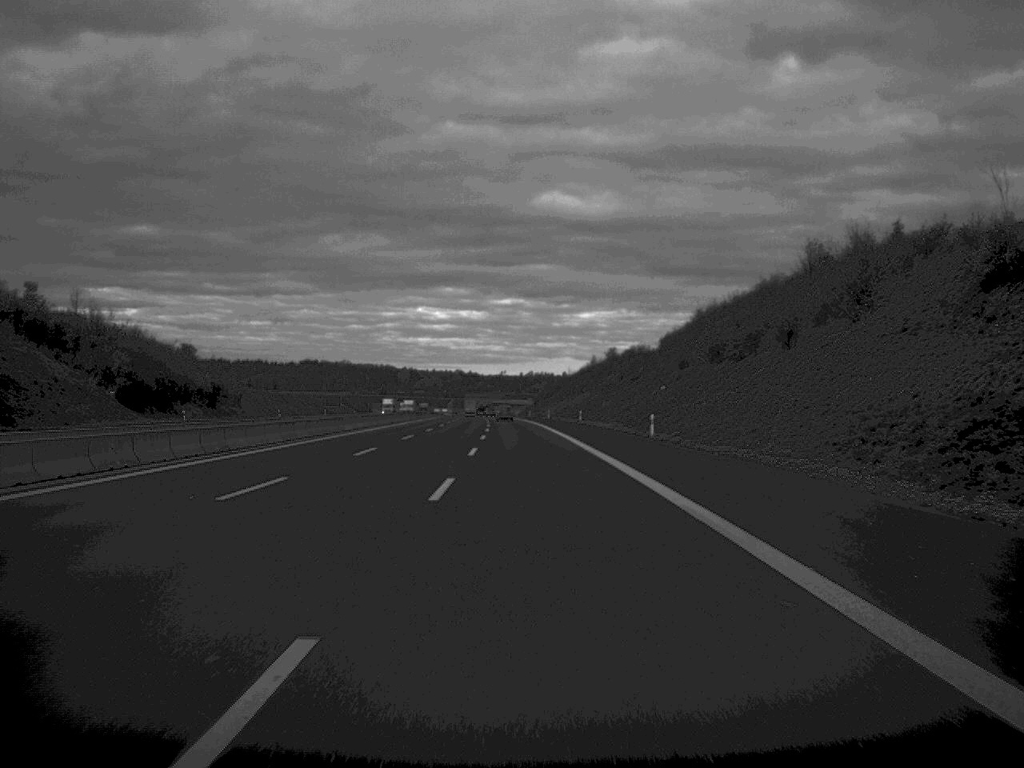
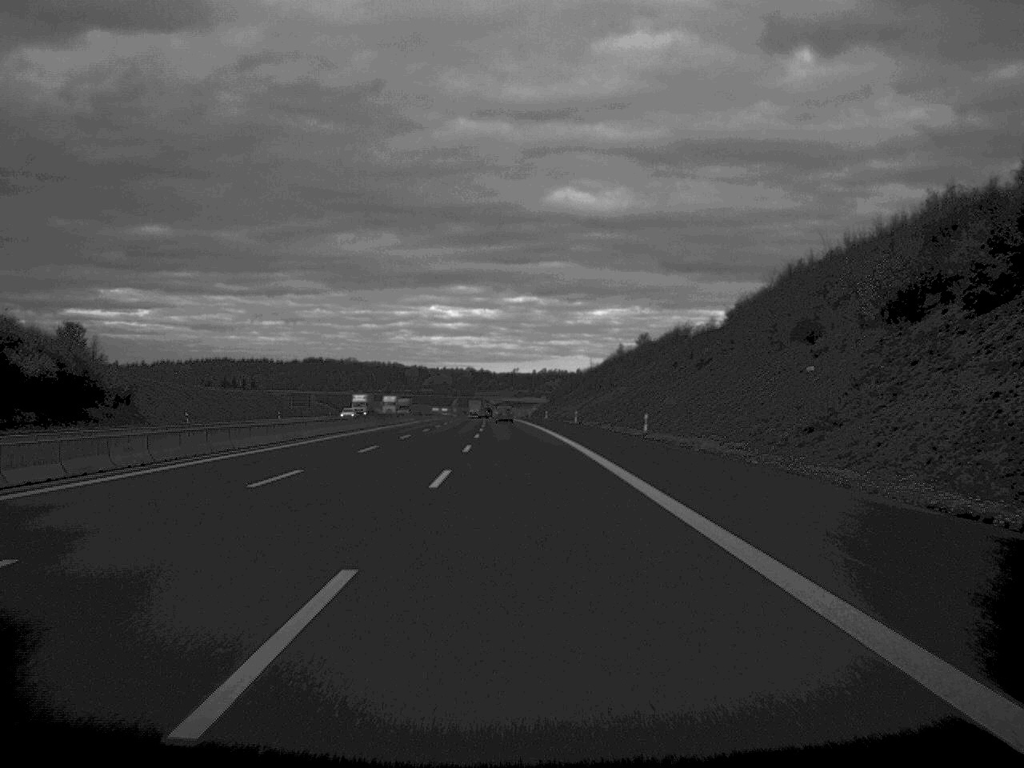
(-0.2, +51.1) m; -1°
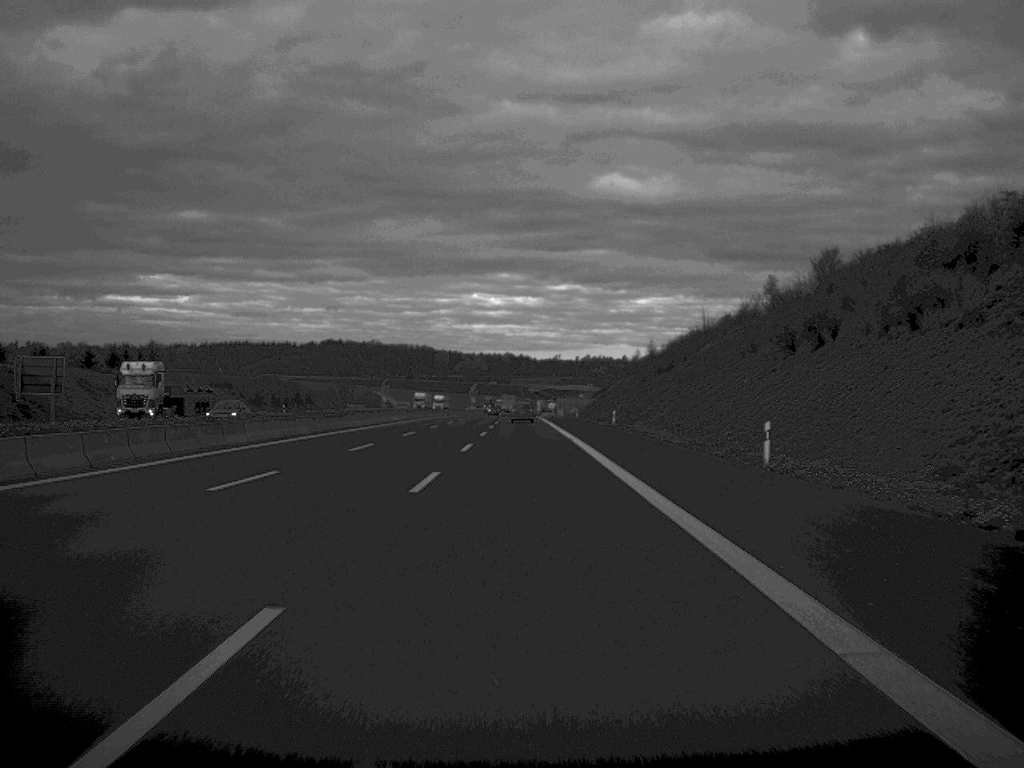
(-2.3, +127.9) m; -2°
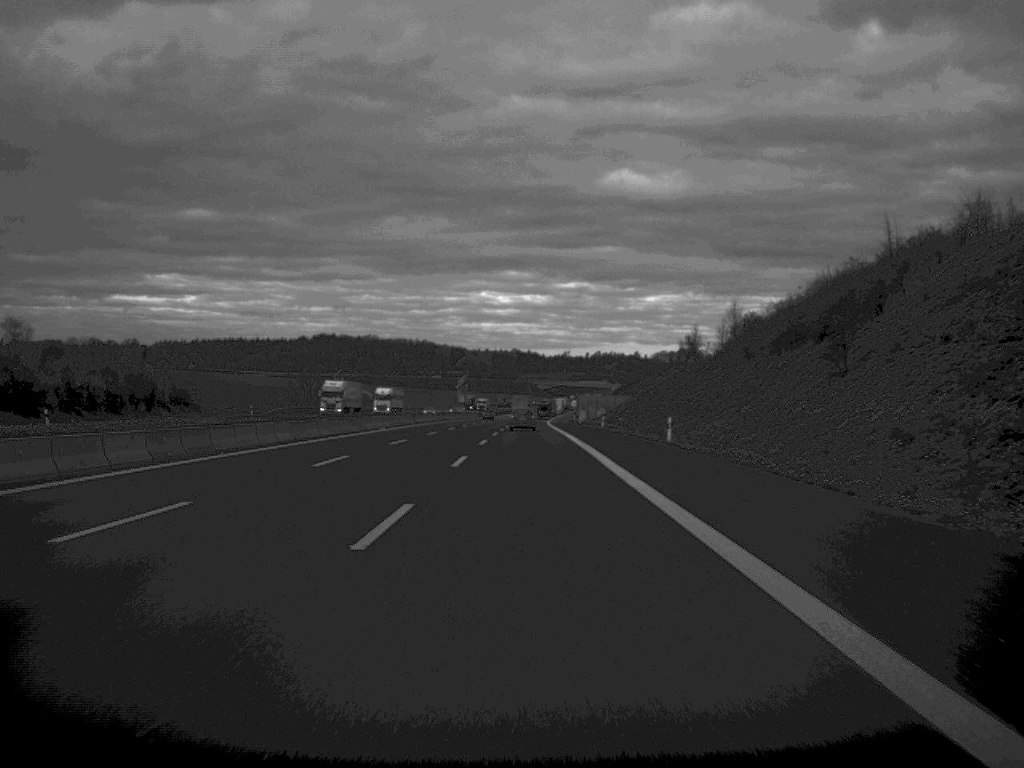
(-0.3, +78.9) m; 0°
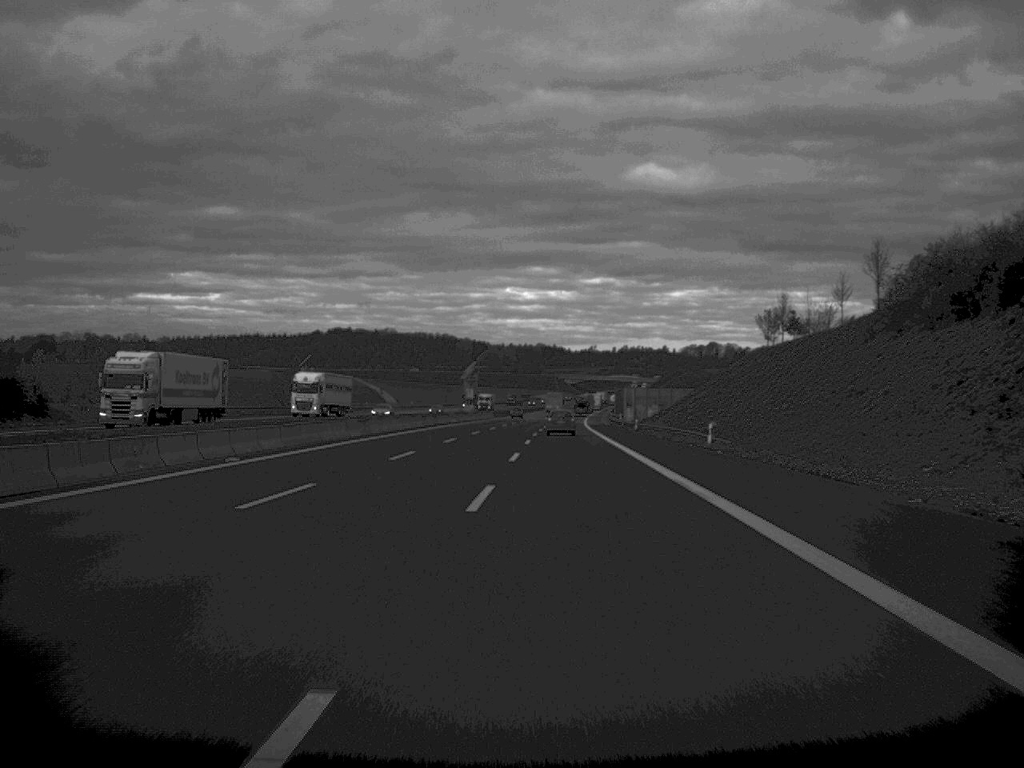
(-0.5, +48.8) m; -1°
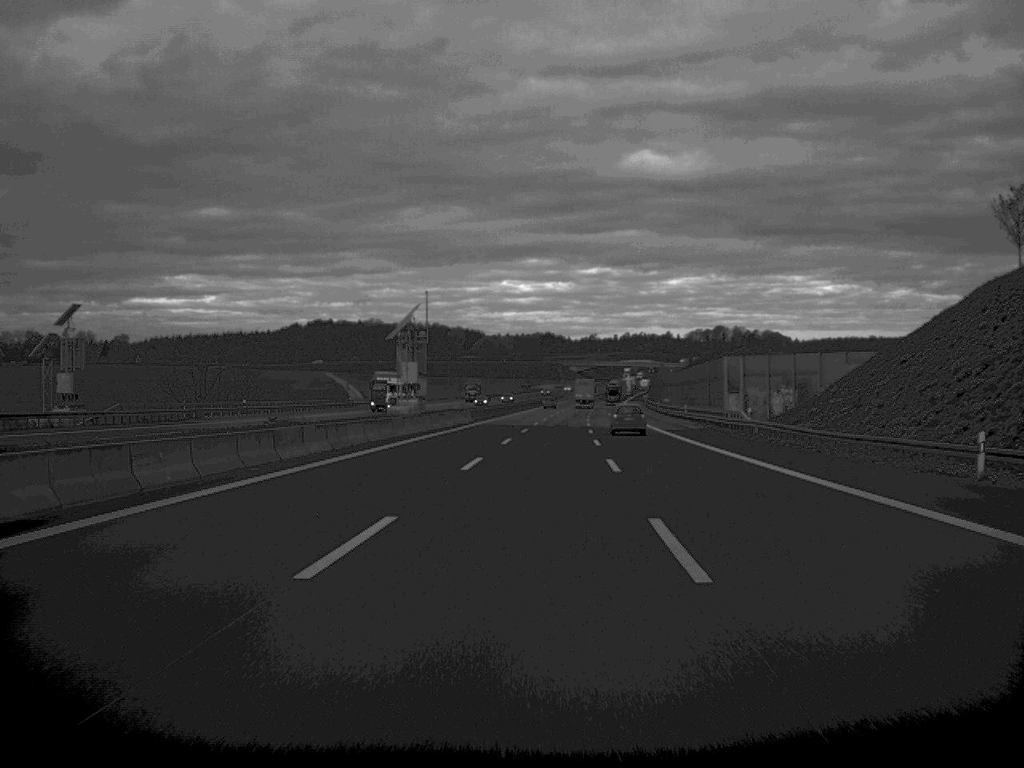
(-0.5, +79.0) m; 0°
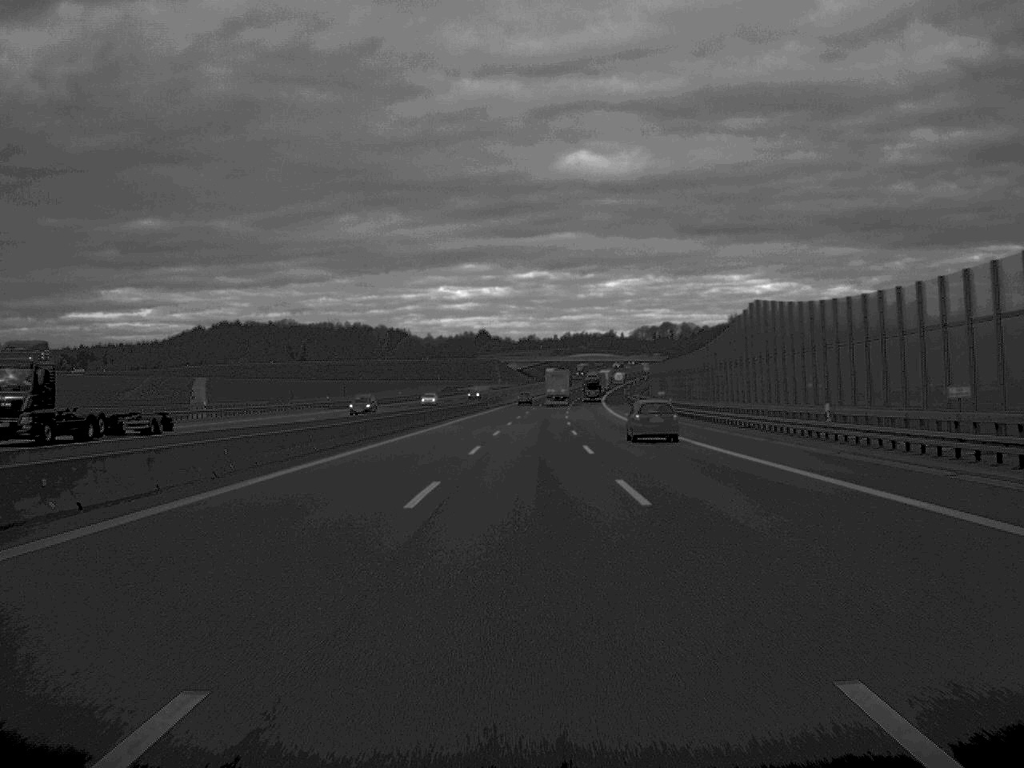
(+3.1, +99.8) m; +3°
